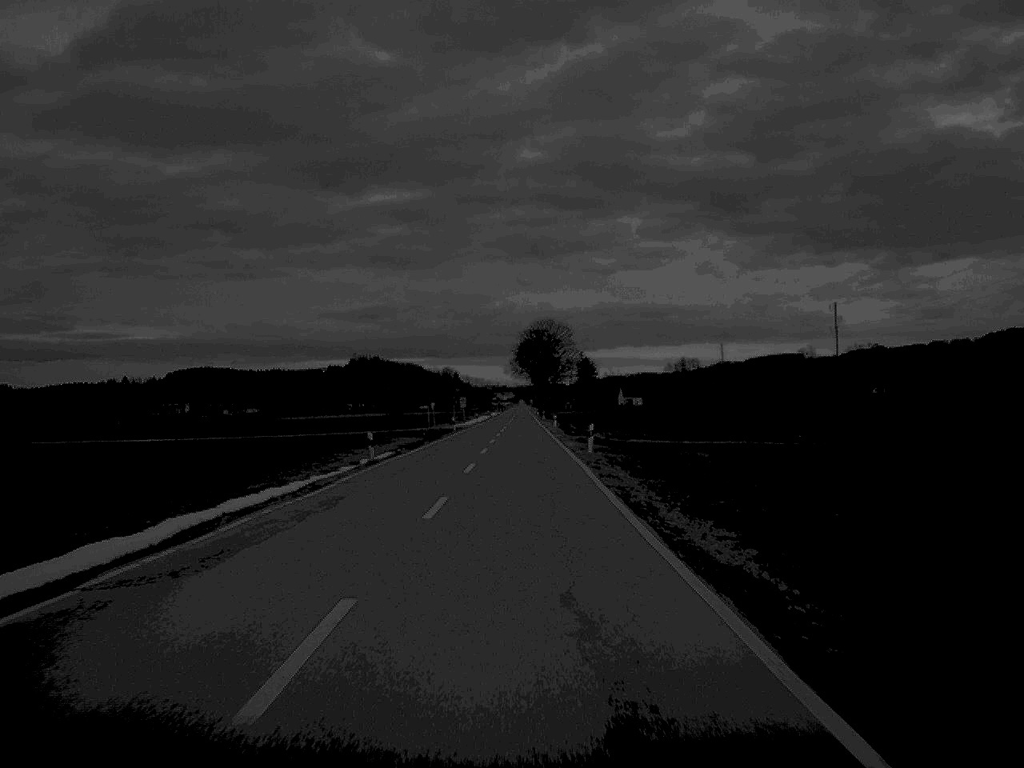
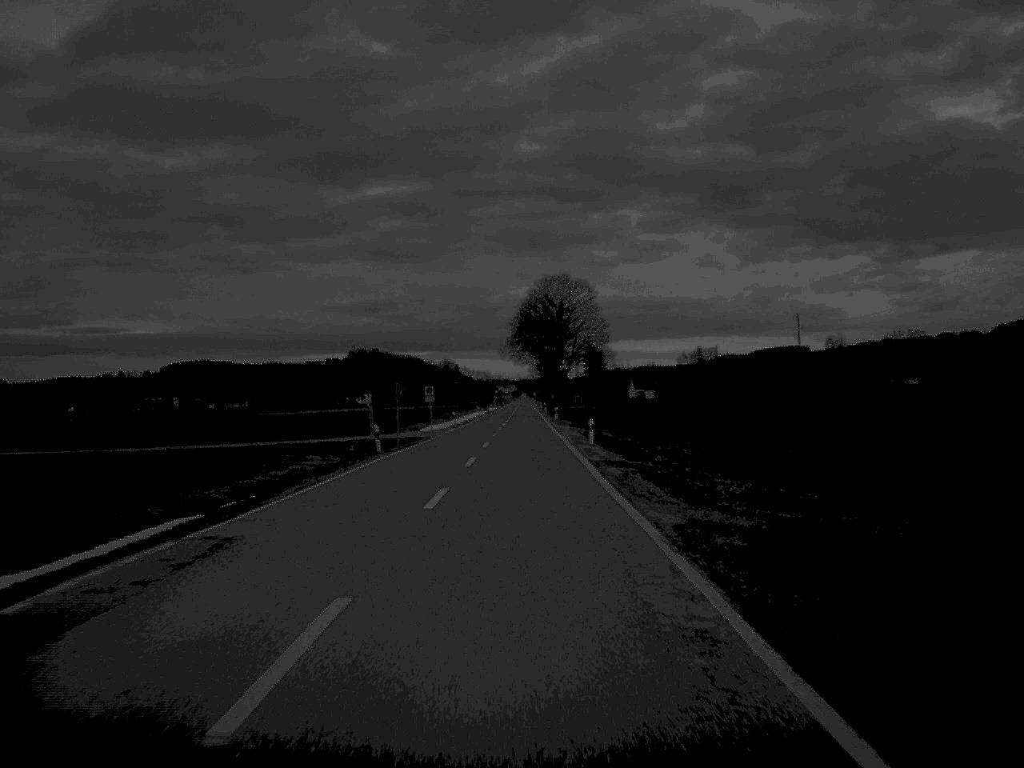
(-0.1, +48.9) m; 0°
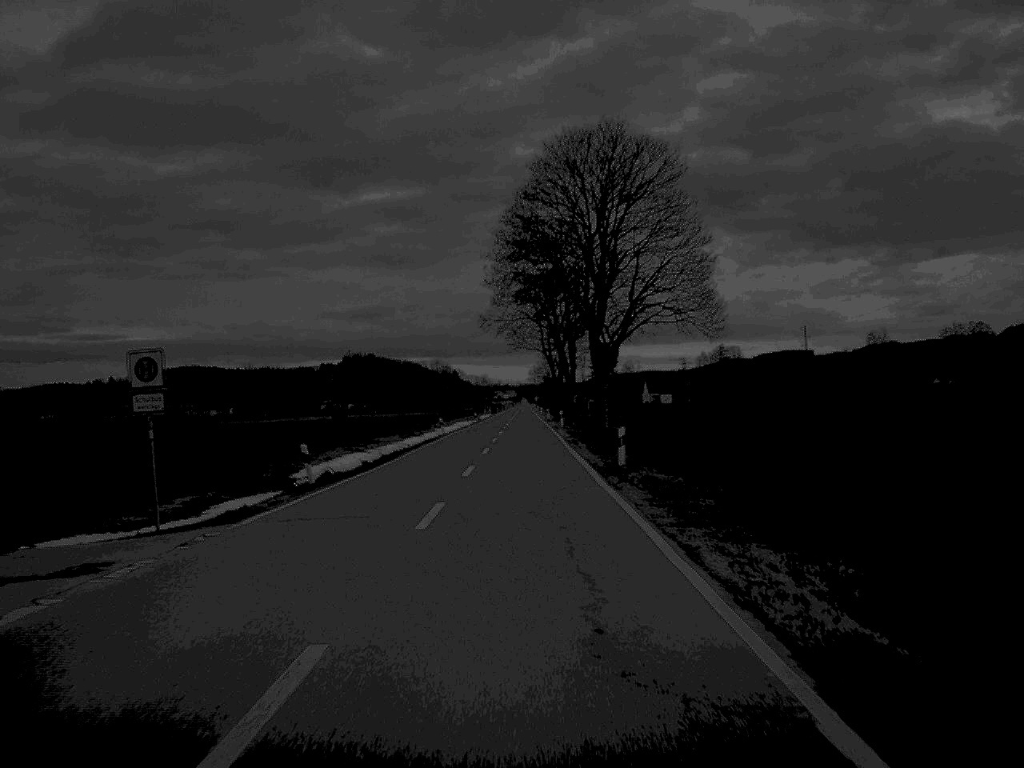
(0.0, +62.5) m; 0°
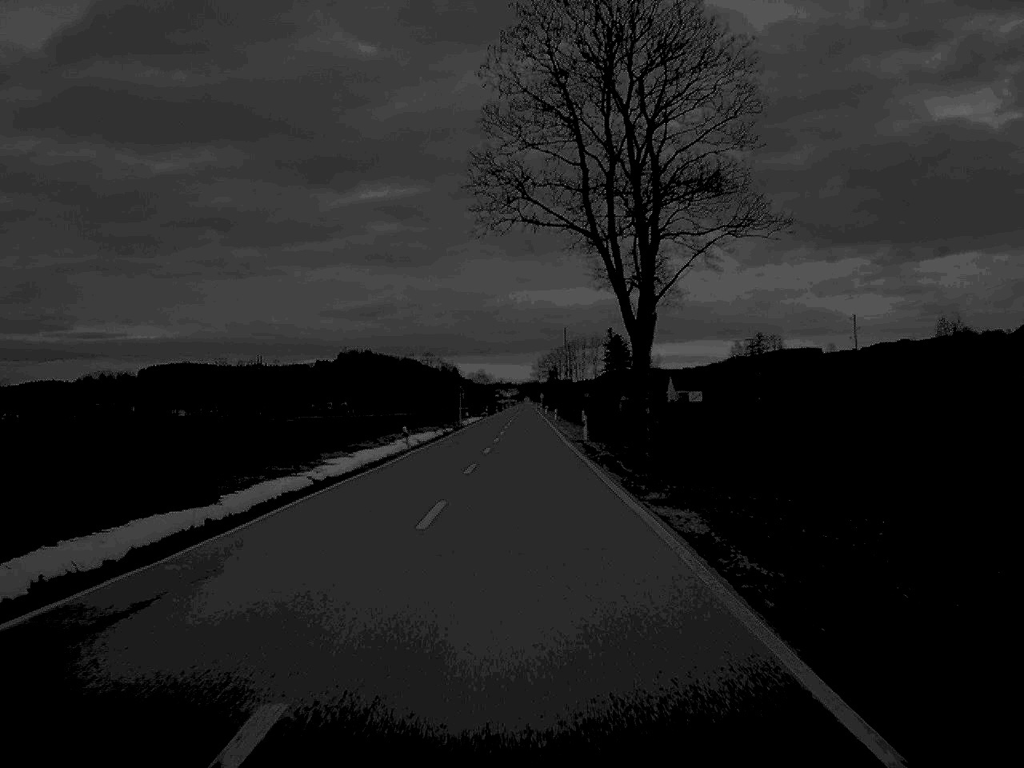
(0.0, +76.9) m; 0°
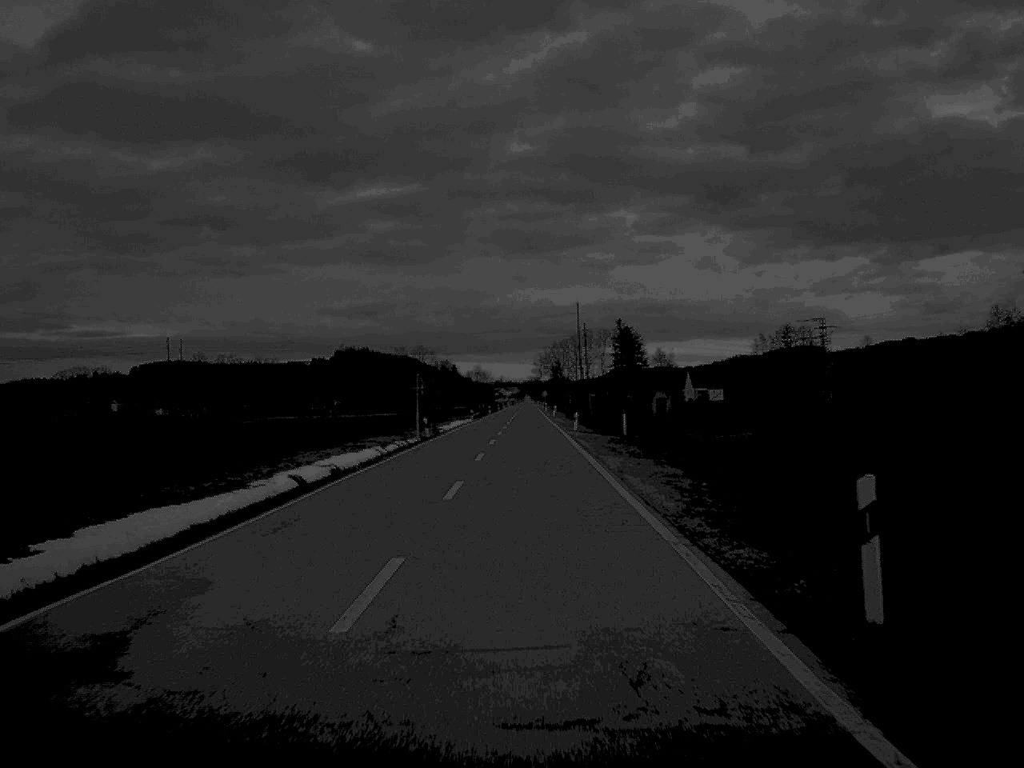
(0.0, +44.2) m; 0°
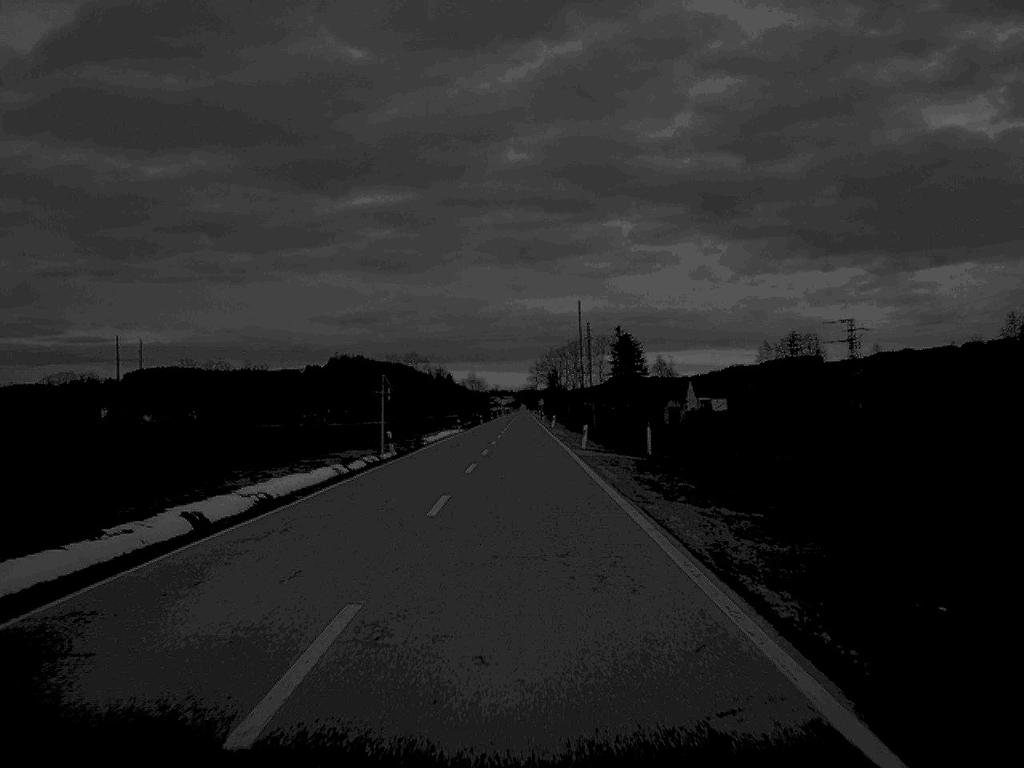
(0.0, +14.5) m; 0°
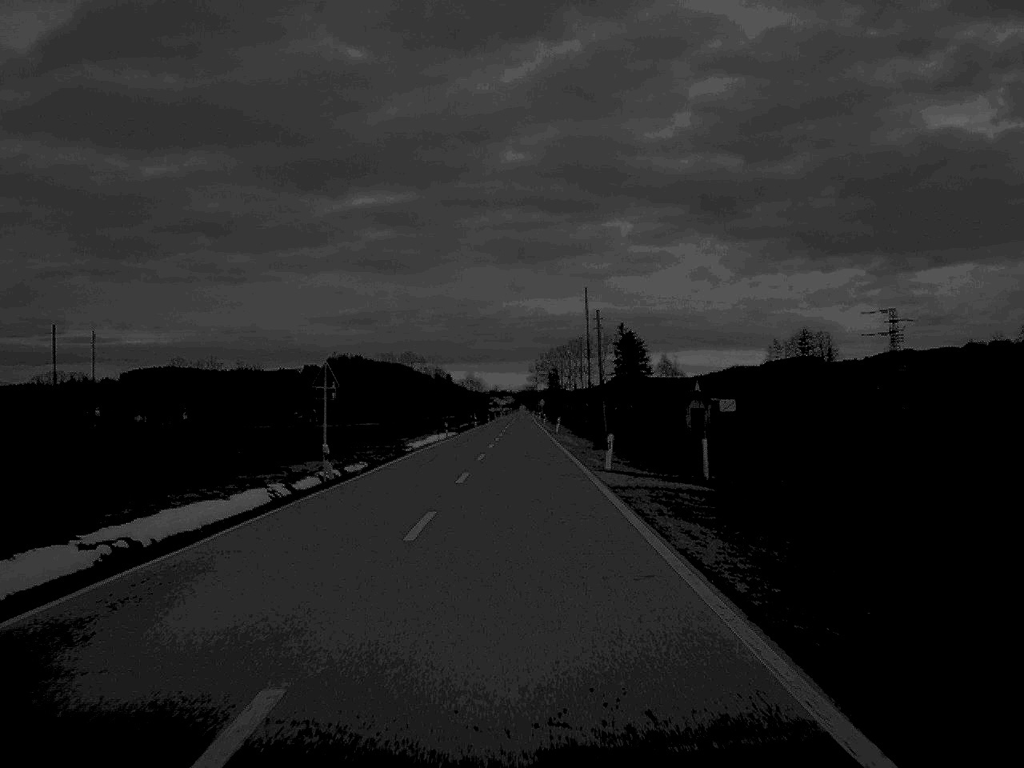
(0.0, +15.2) m; 0°
